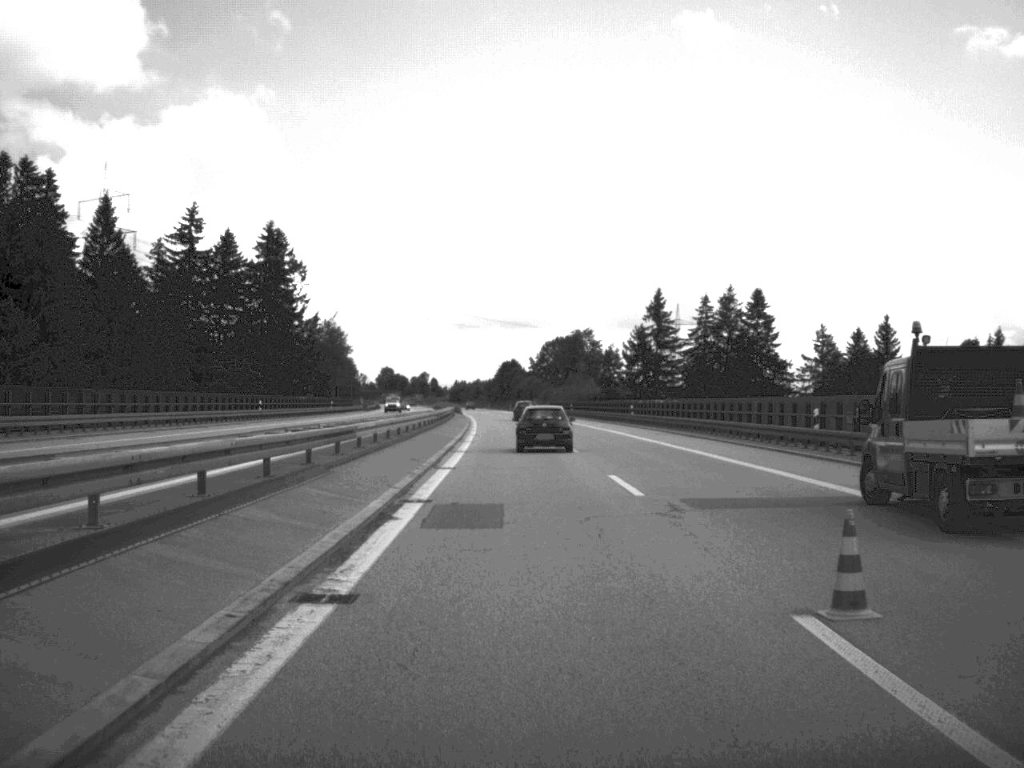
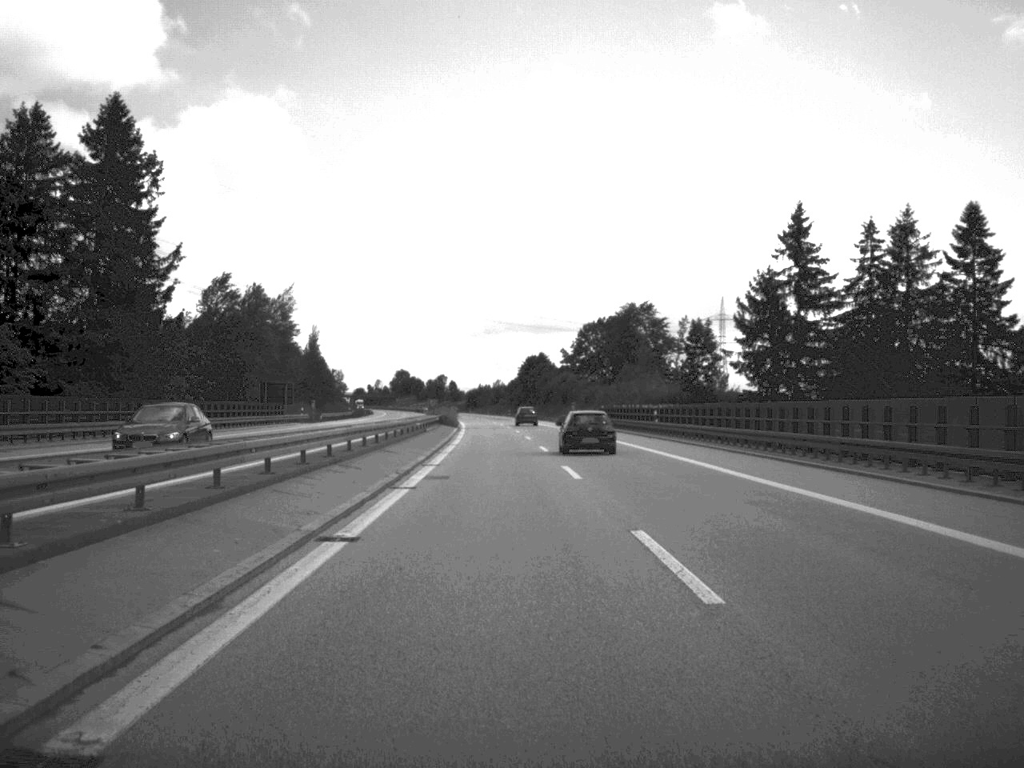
(-0.7, +64.0) m; -1°
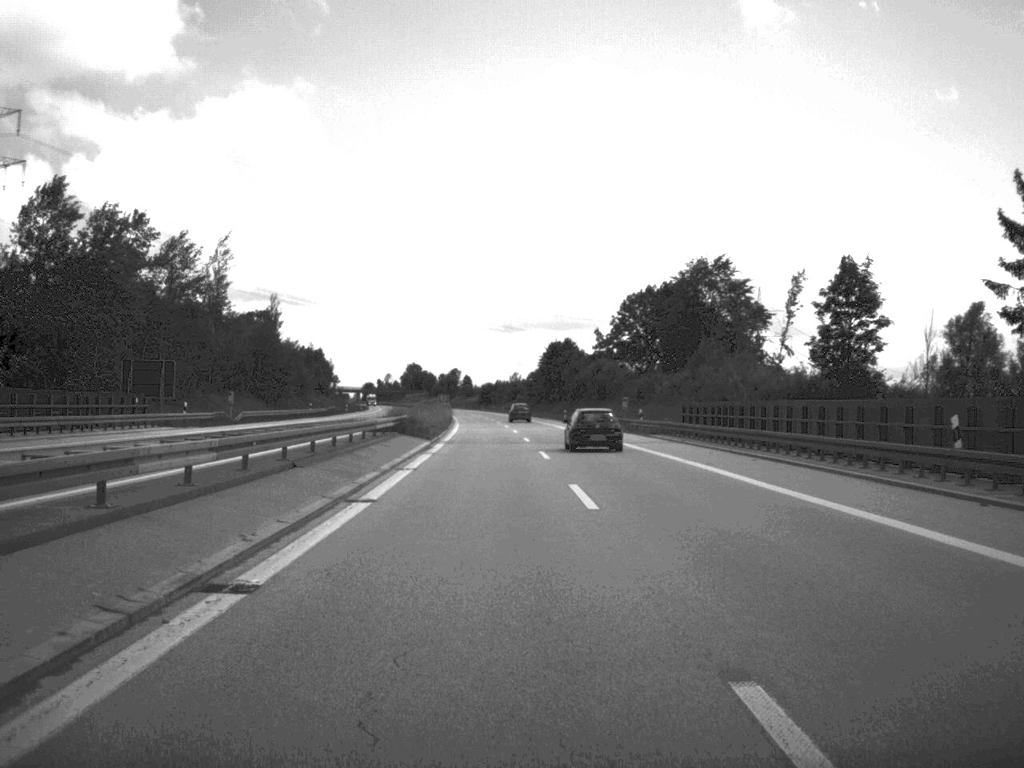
(-0.5, +44.0) m; -1°
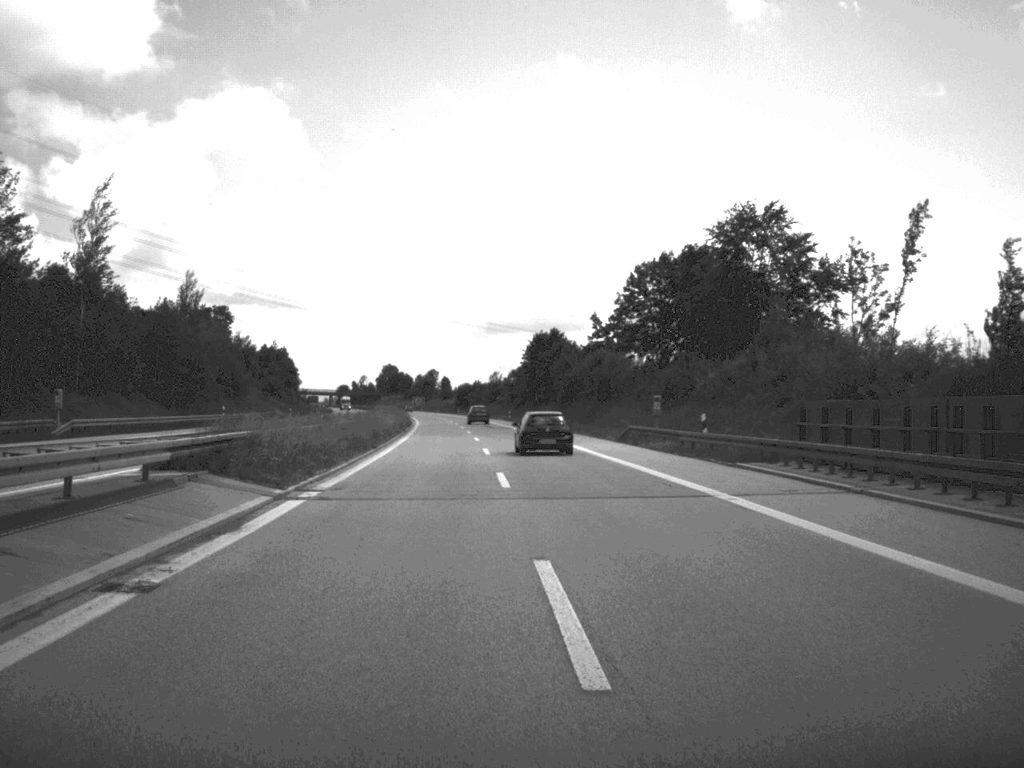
(+0.1, +29.6) m; +1°
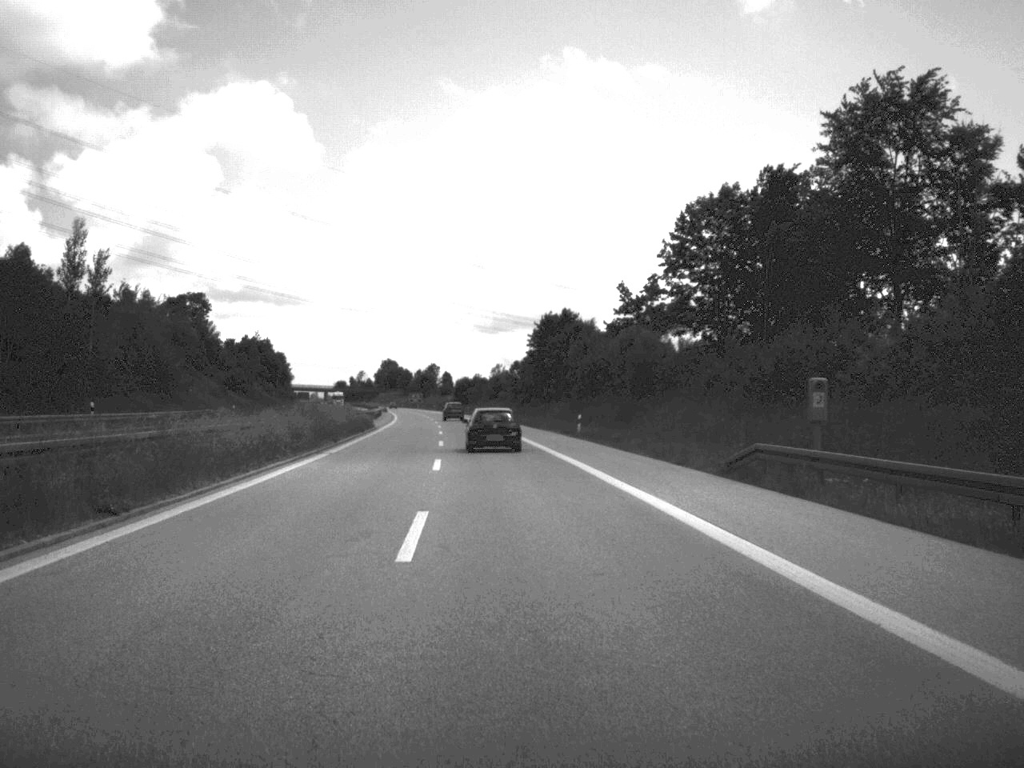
(0.0, +30.0) m; 0°
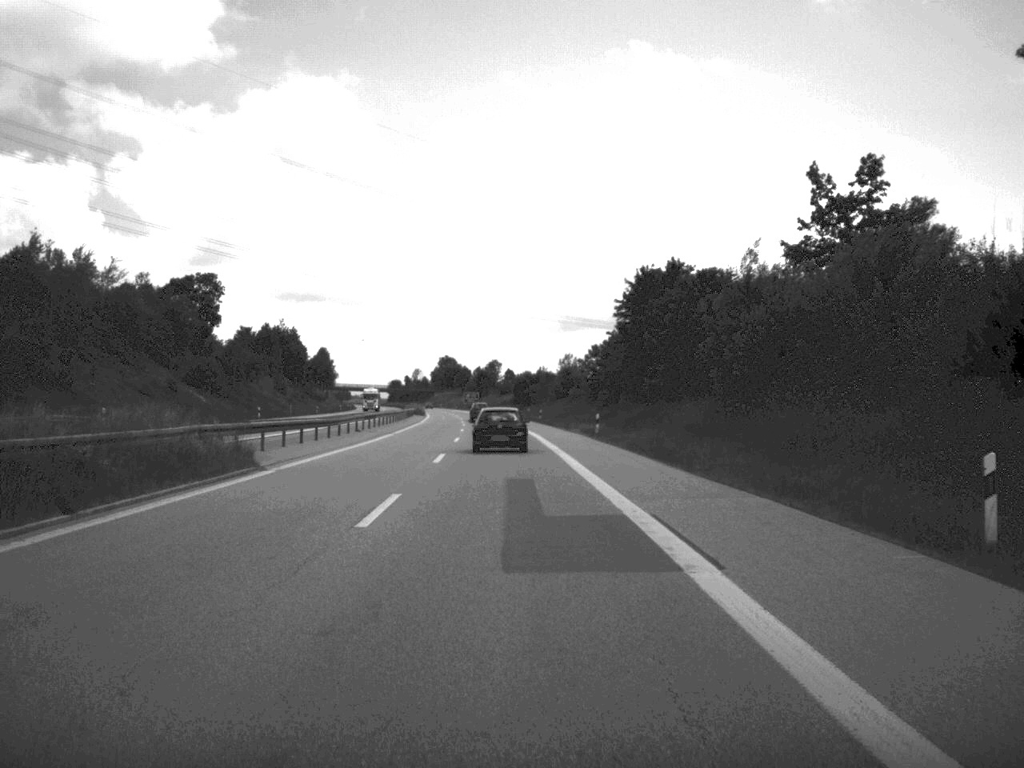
(-1.4, +49.7) m; -3°
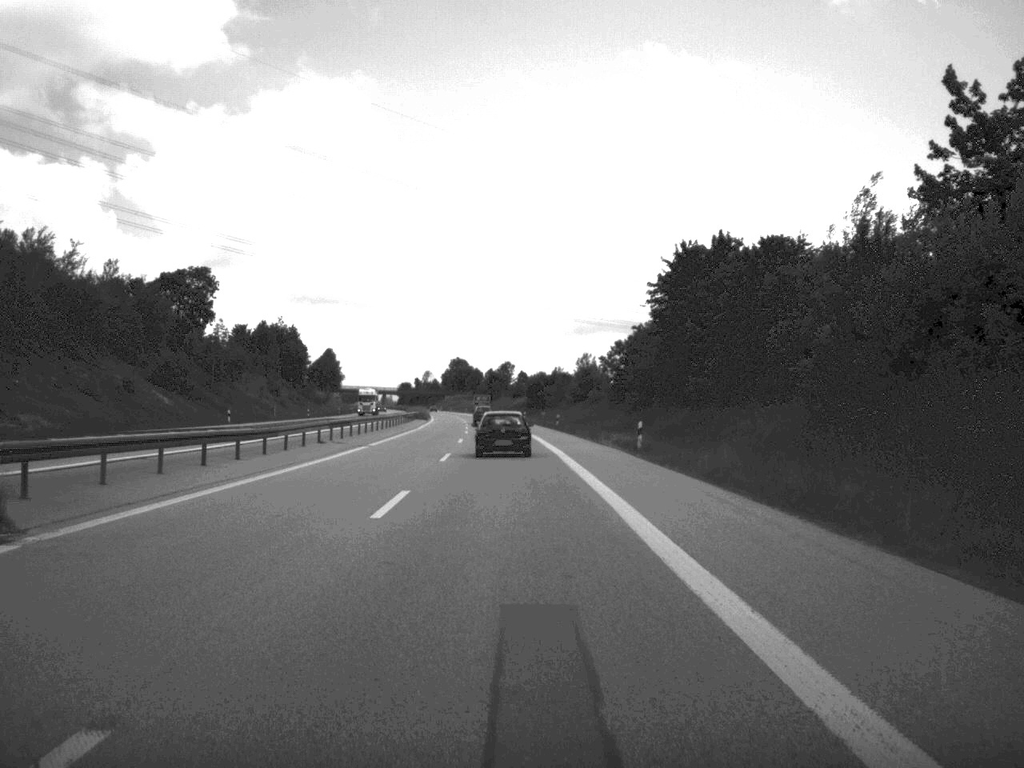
(-0.1, +16.0) m; -1°
